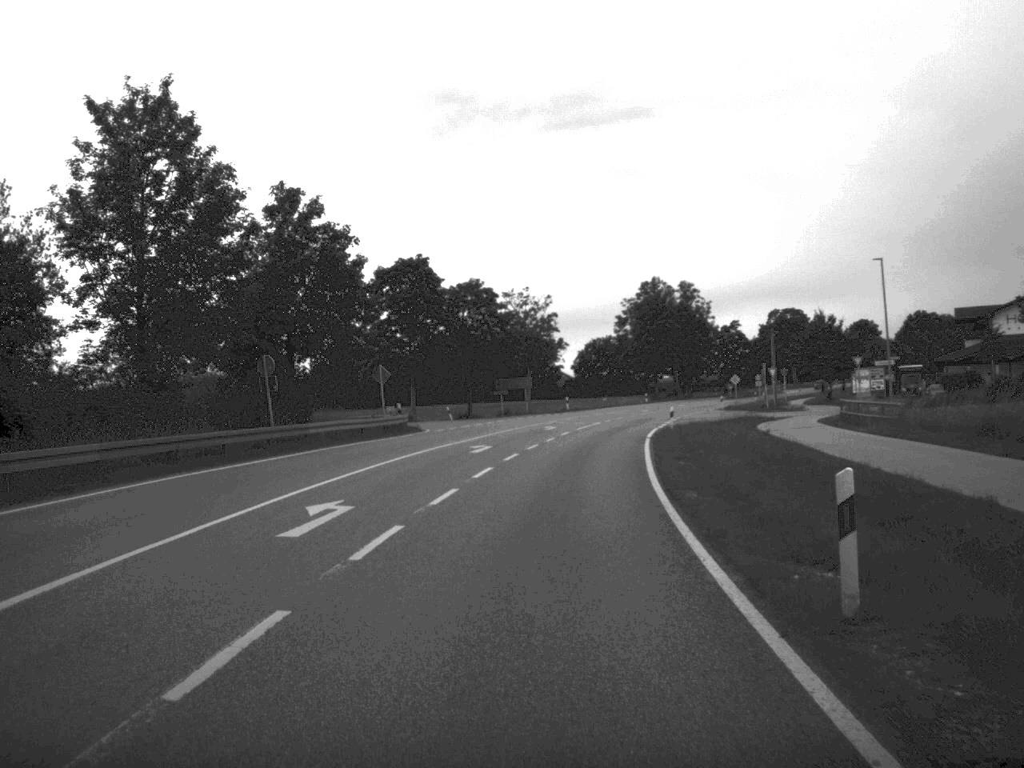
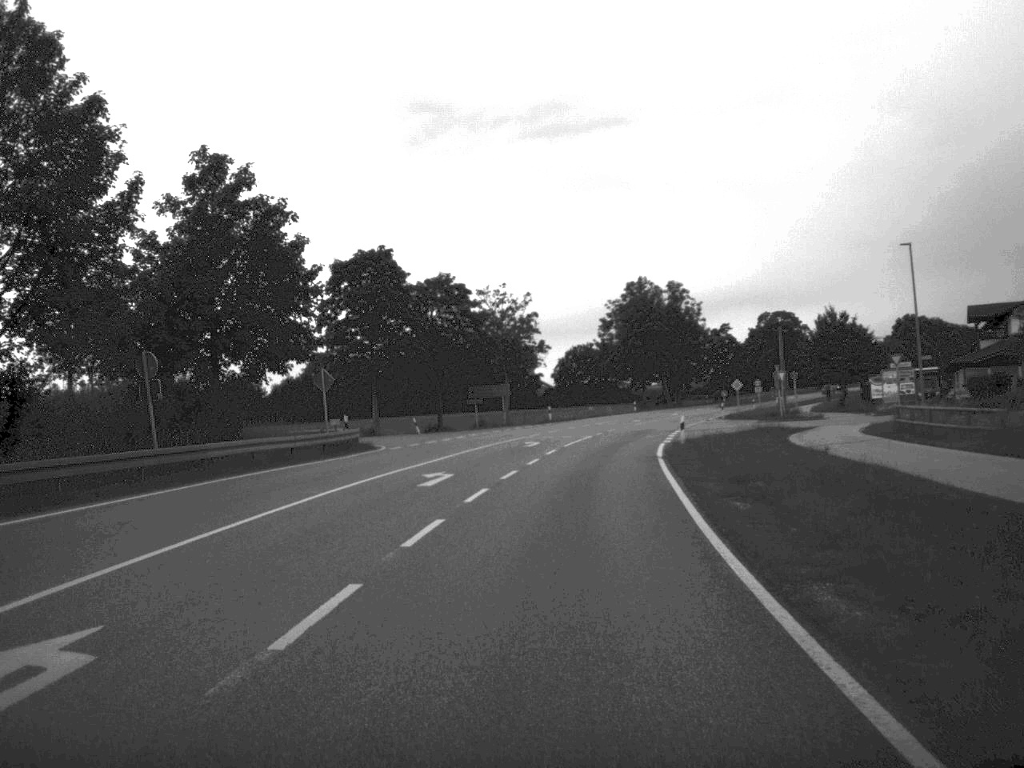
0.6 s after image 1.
(+0.1, +10.2) m; +1°
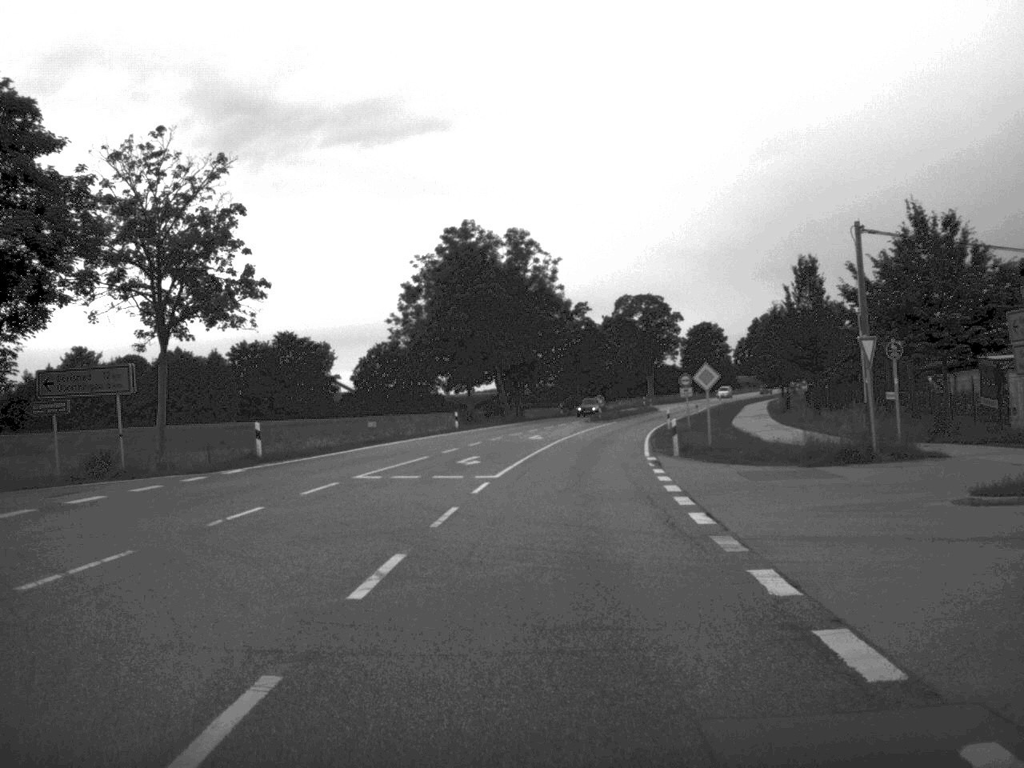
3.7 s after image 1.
(+3.5, +50.5) m; +8°
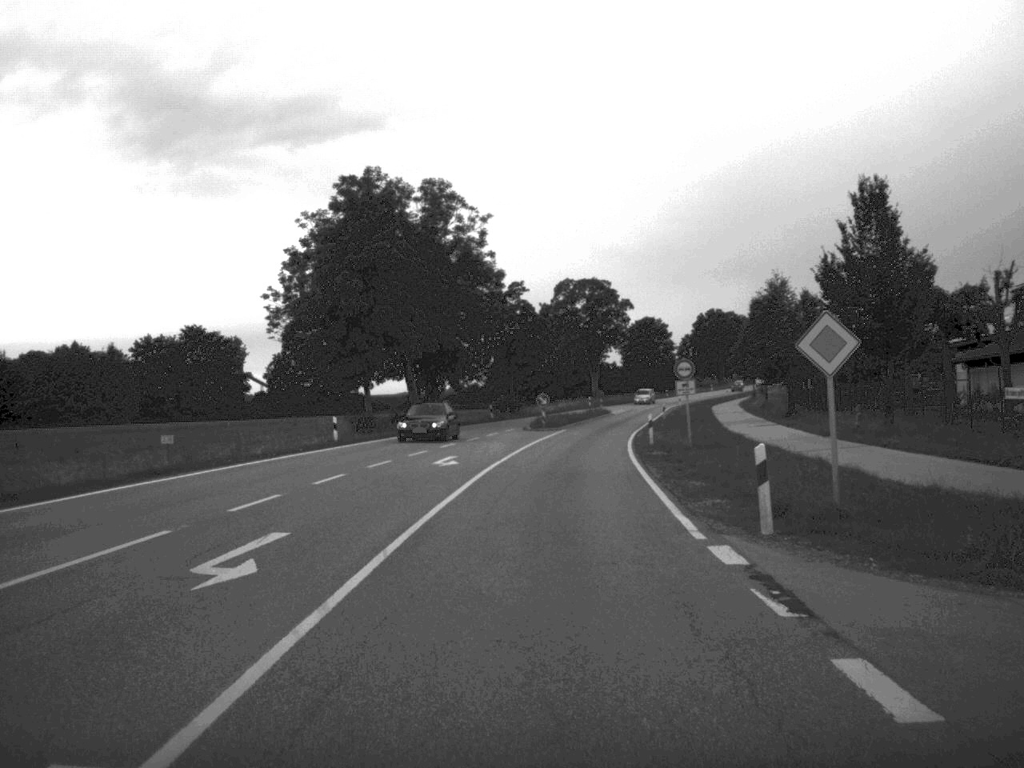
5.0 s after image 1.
(+0.6, +21.6) m; +3°
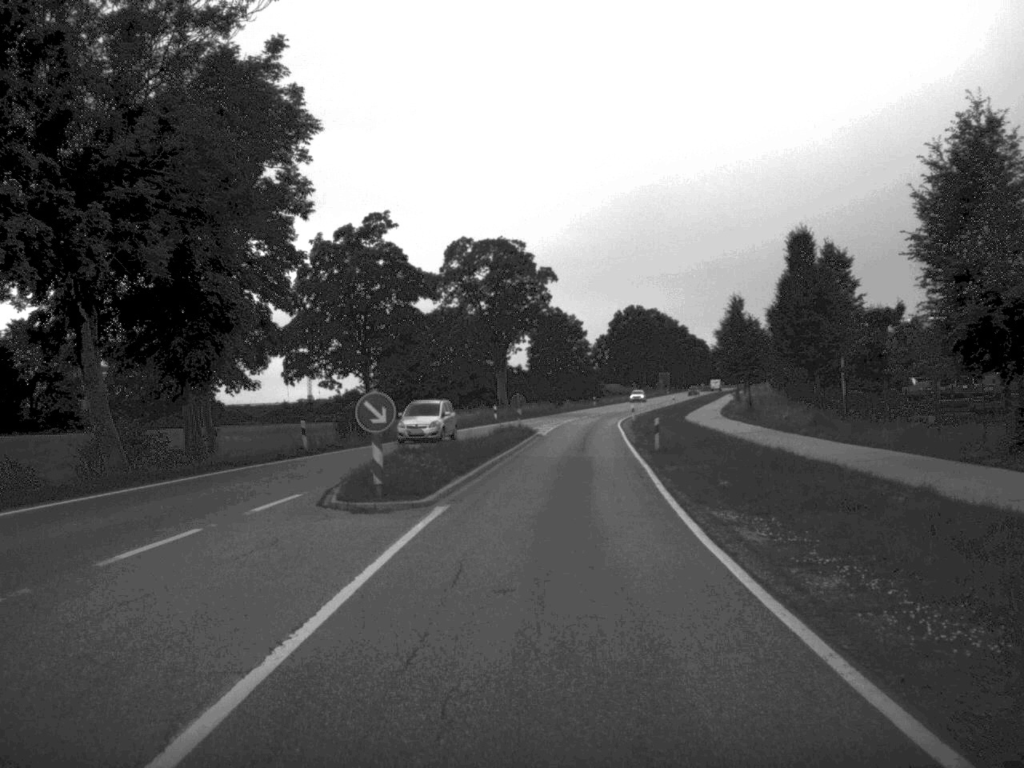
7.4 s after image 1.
(+1.4, +40.6) m; +4°
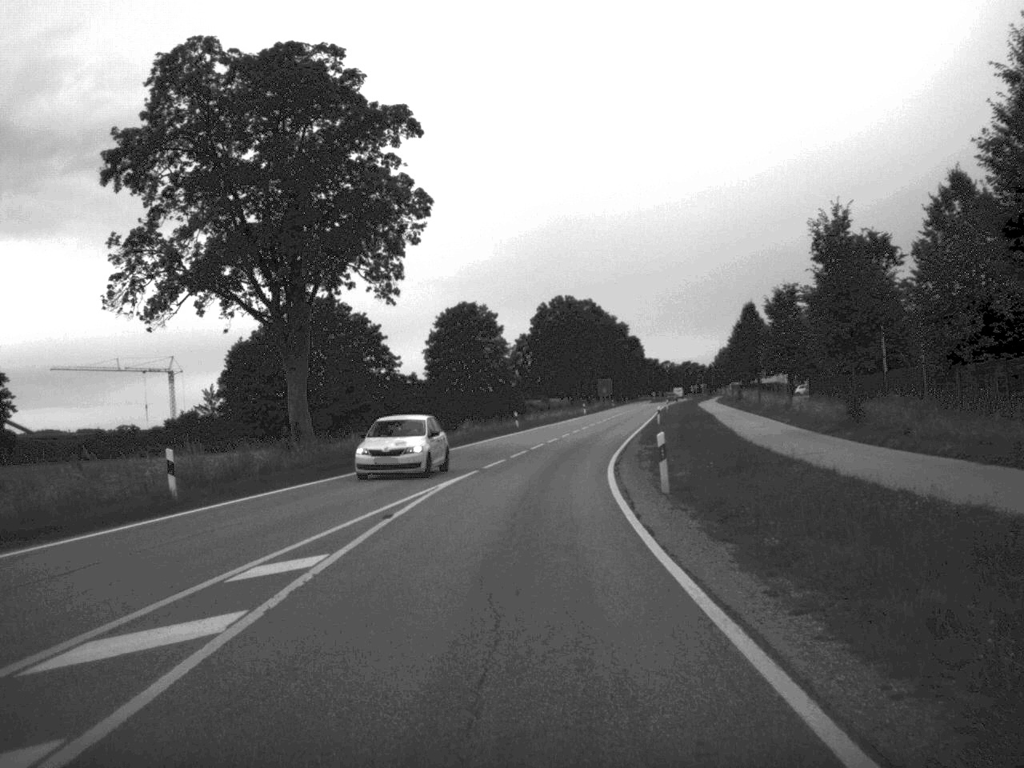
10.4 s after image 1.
(+2.7, +56.6) m; +3°
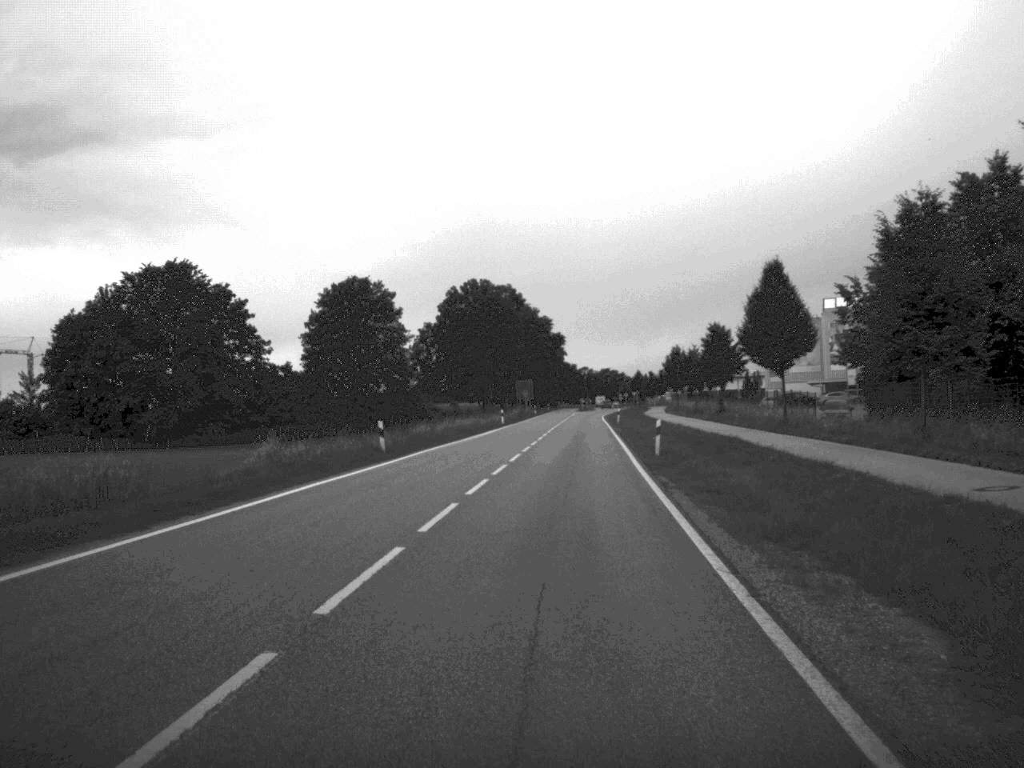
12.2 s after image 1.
(+0.9, +34.5) m; +4°
